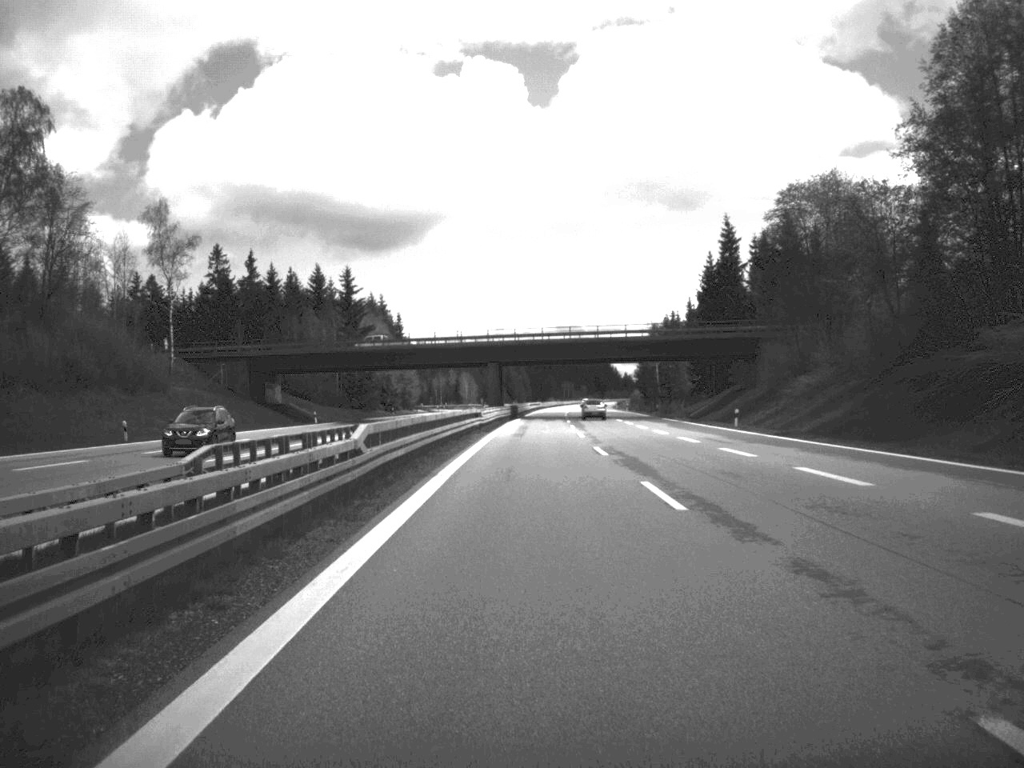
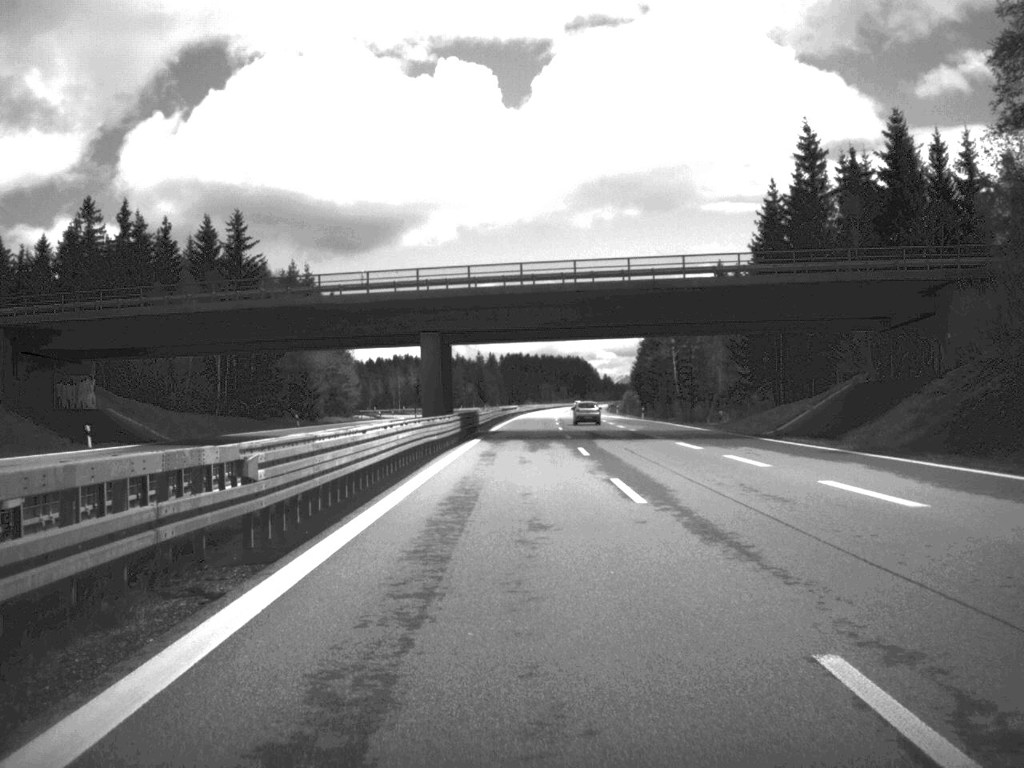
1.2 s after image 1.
(+0.5, +51.5) m; +1°
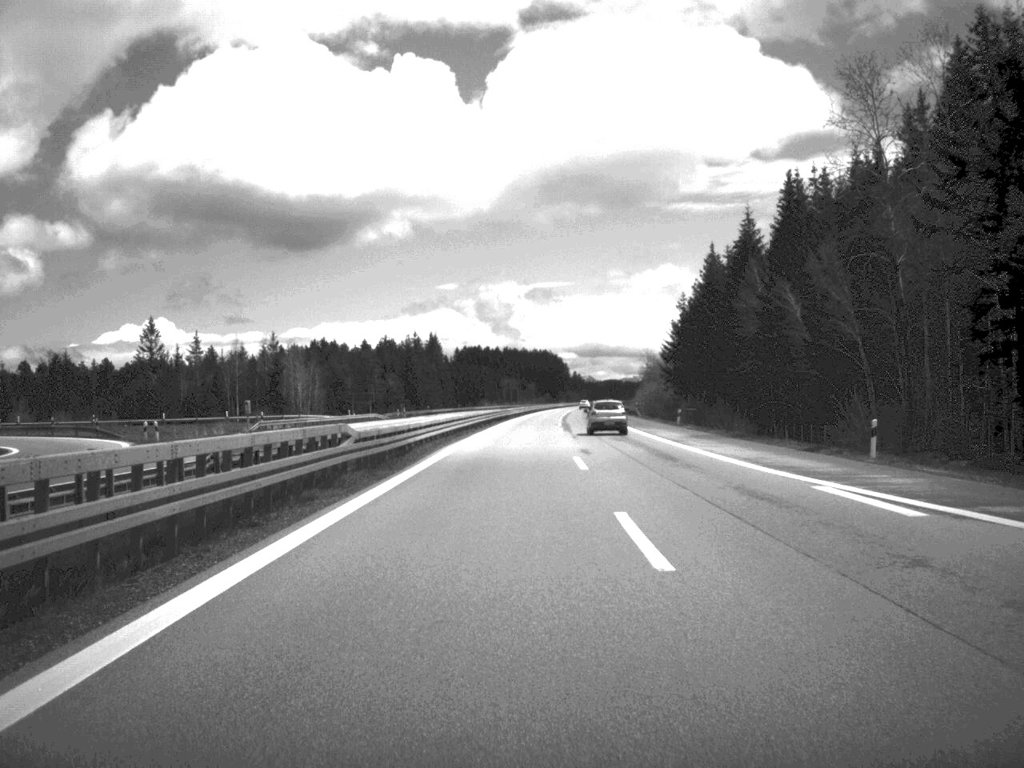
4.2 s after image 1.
(+1.6, +131.7) m; +1°
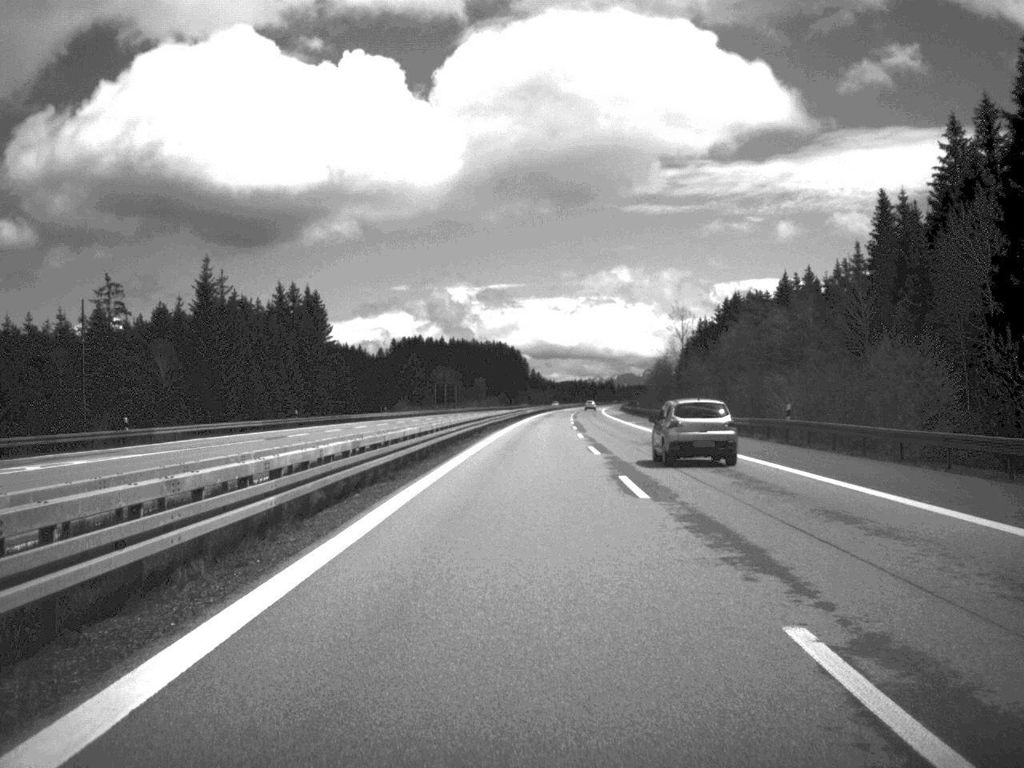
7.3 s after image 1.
(+1.8, +132.8) m; +2°
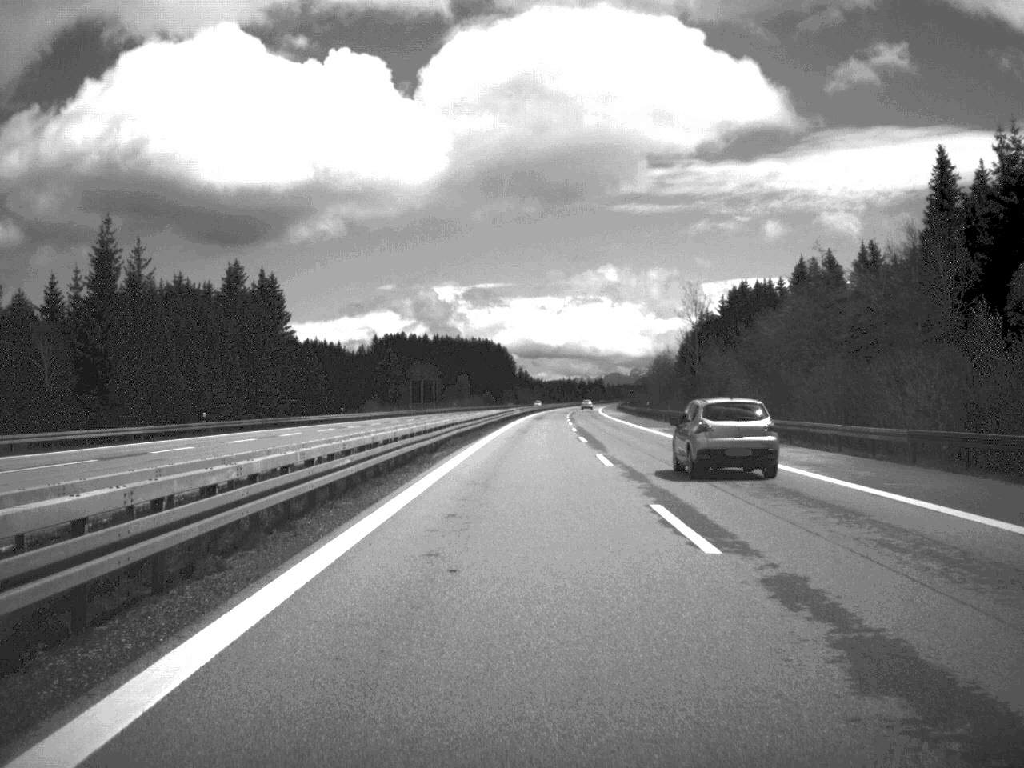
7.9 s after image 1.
(+0.1, +25.1) m; +1°
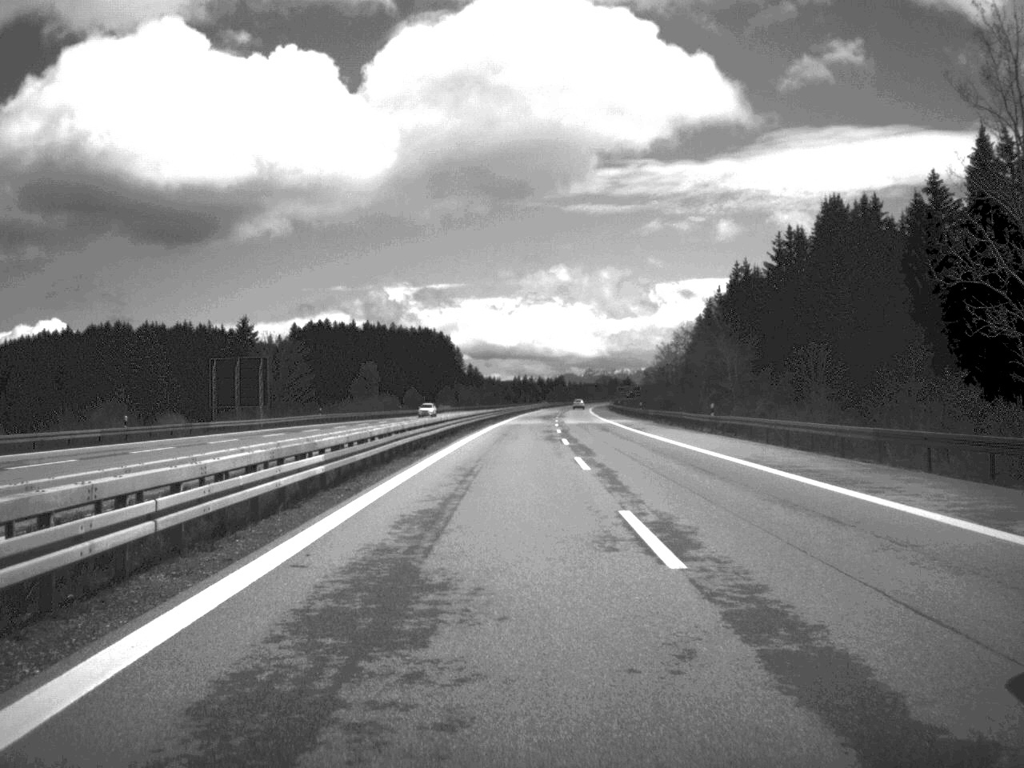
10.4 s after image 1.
(+1.9, +105.8) m; +2°
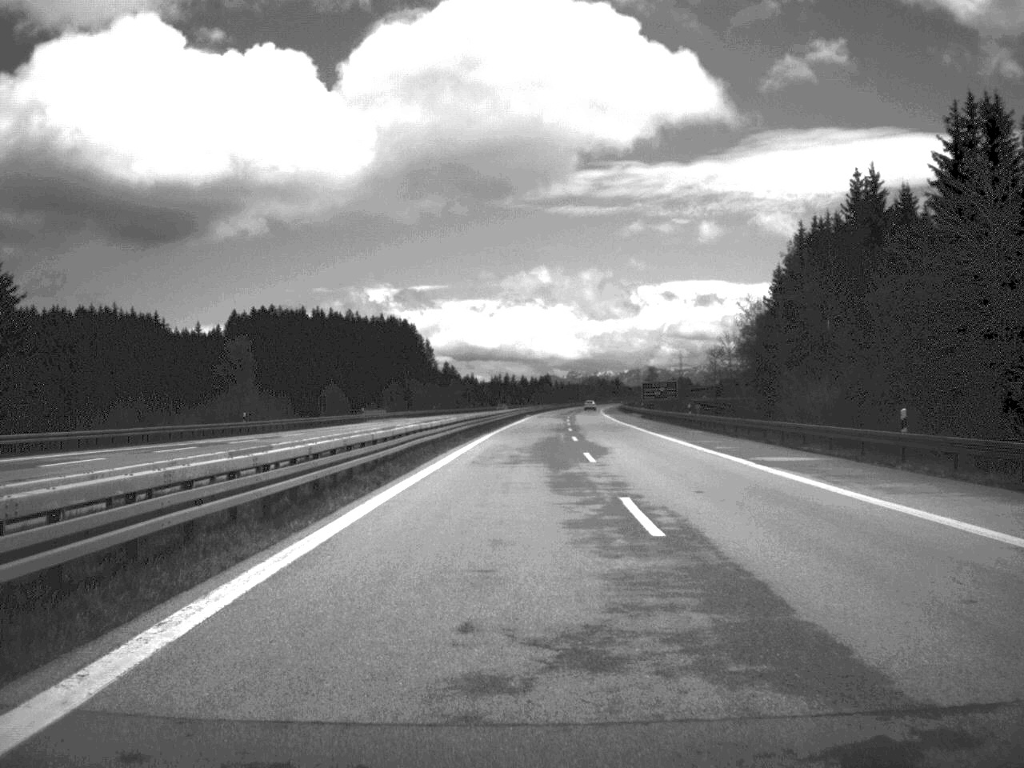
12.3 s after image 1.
(+0.5, +80.4) m; +1°
